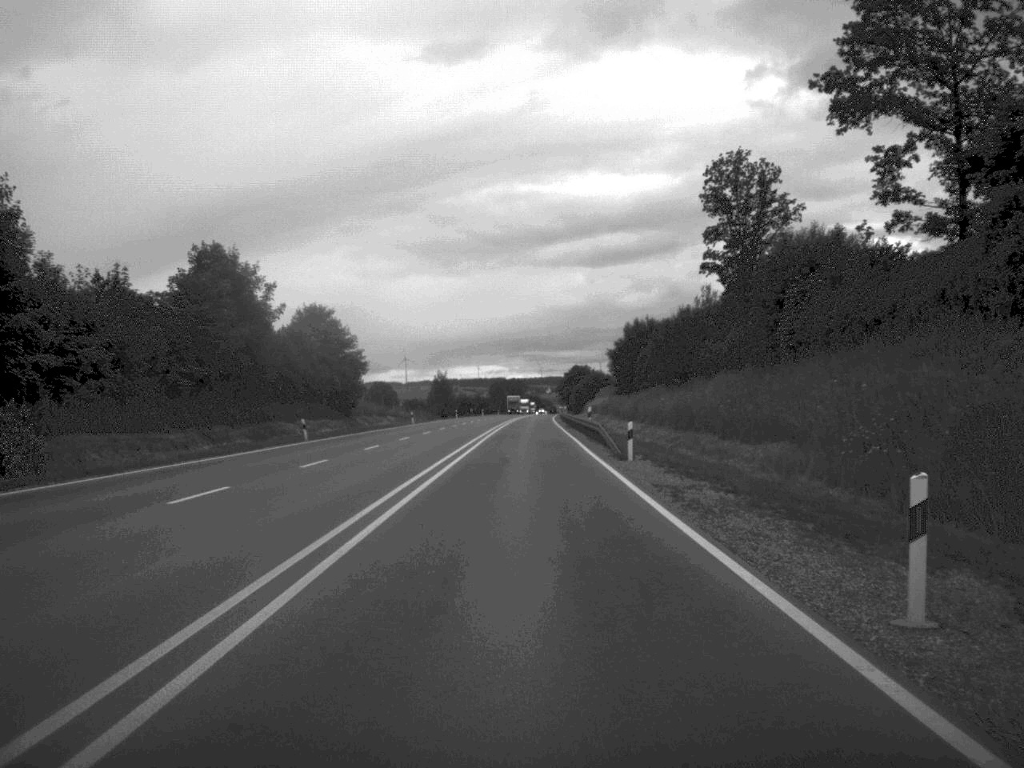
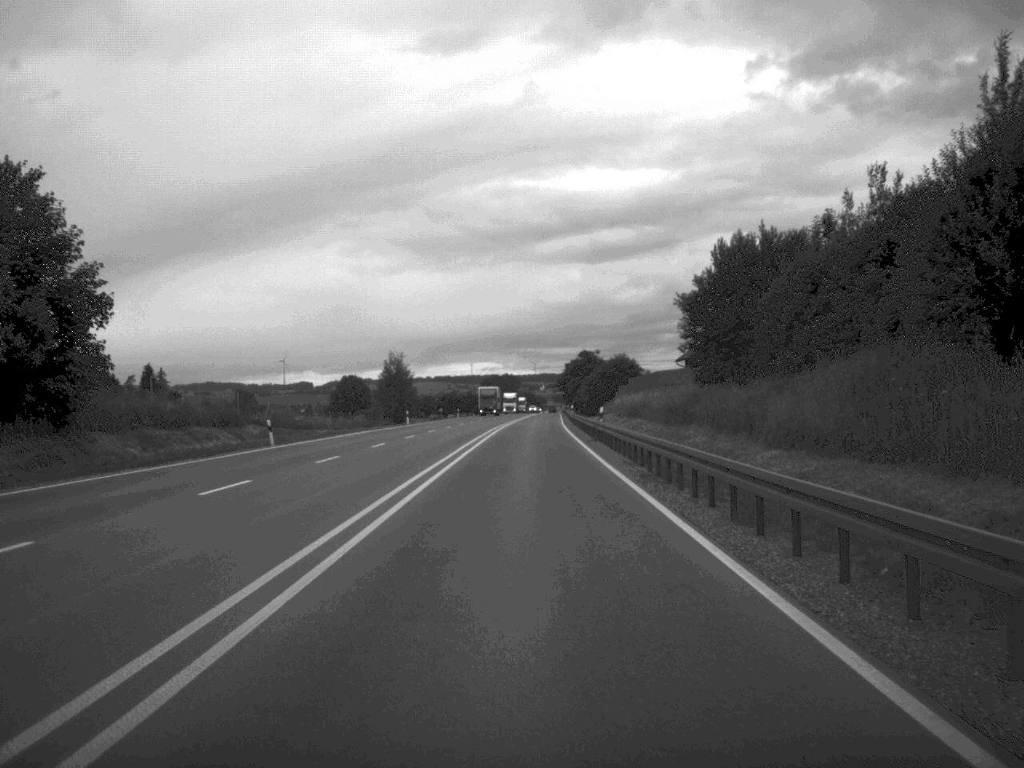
(0.0, +57.5) m; 0°
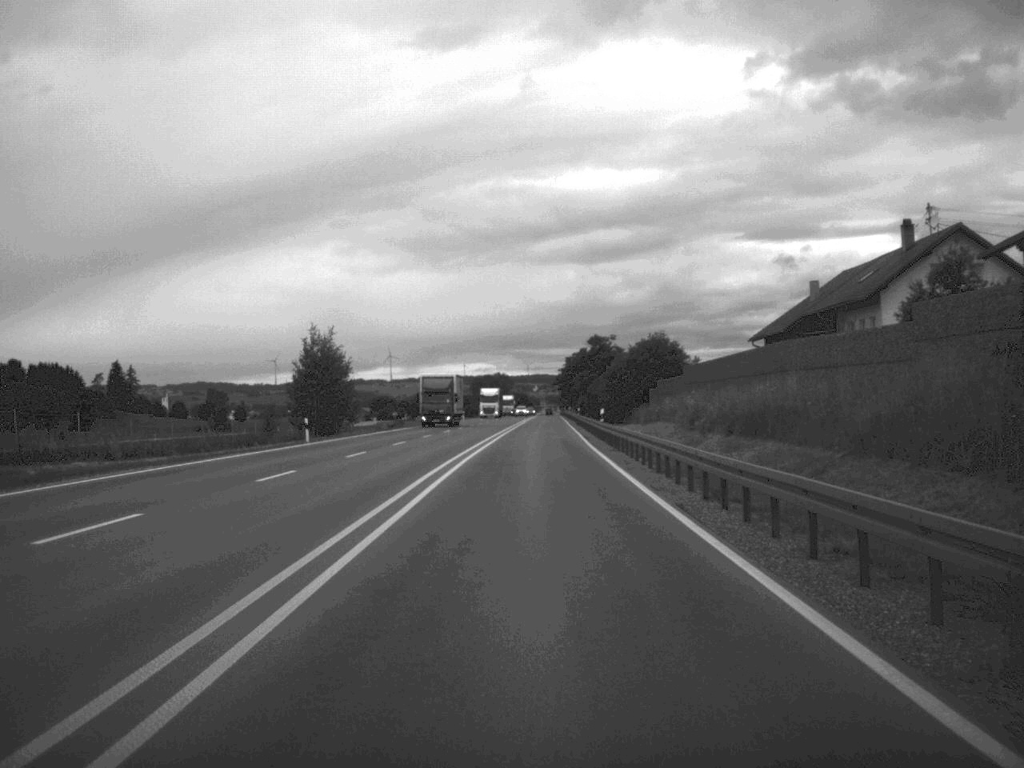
(-0.1, +43.5) m; 0°
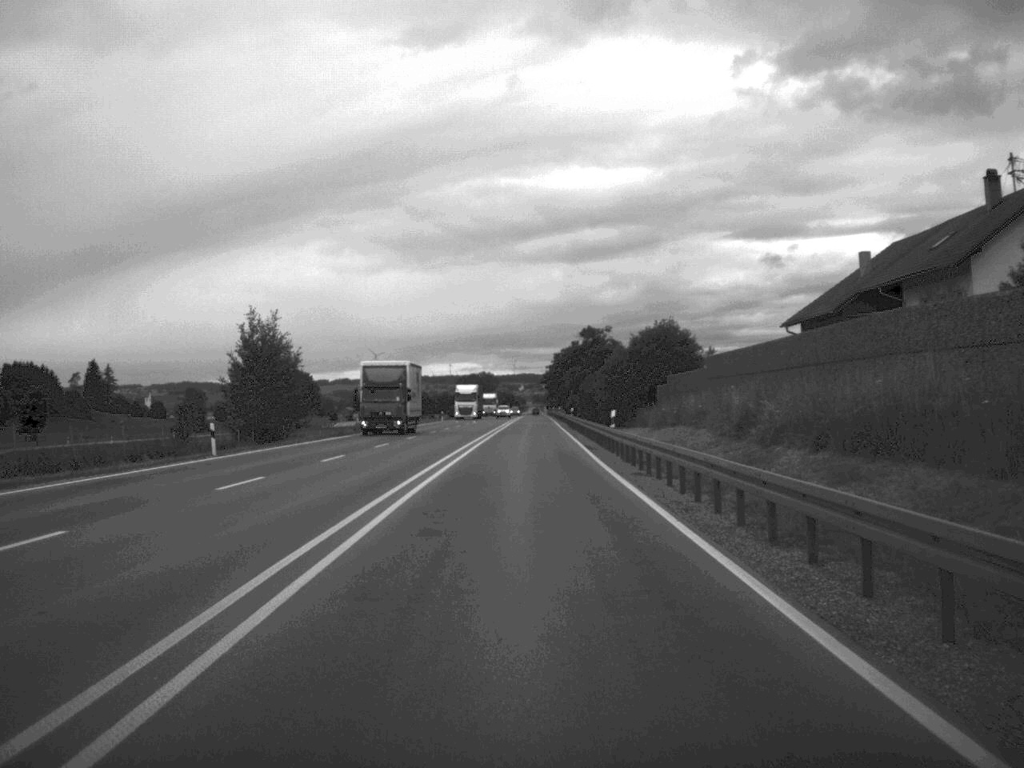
(+0.1, +14.5) m; +1°
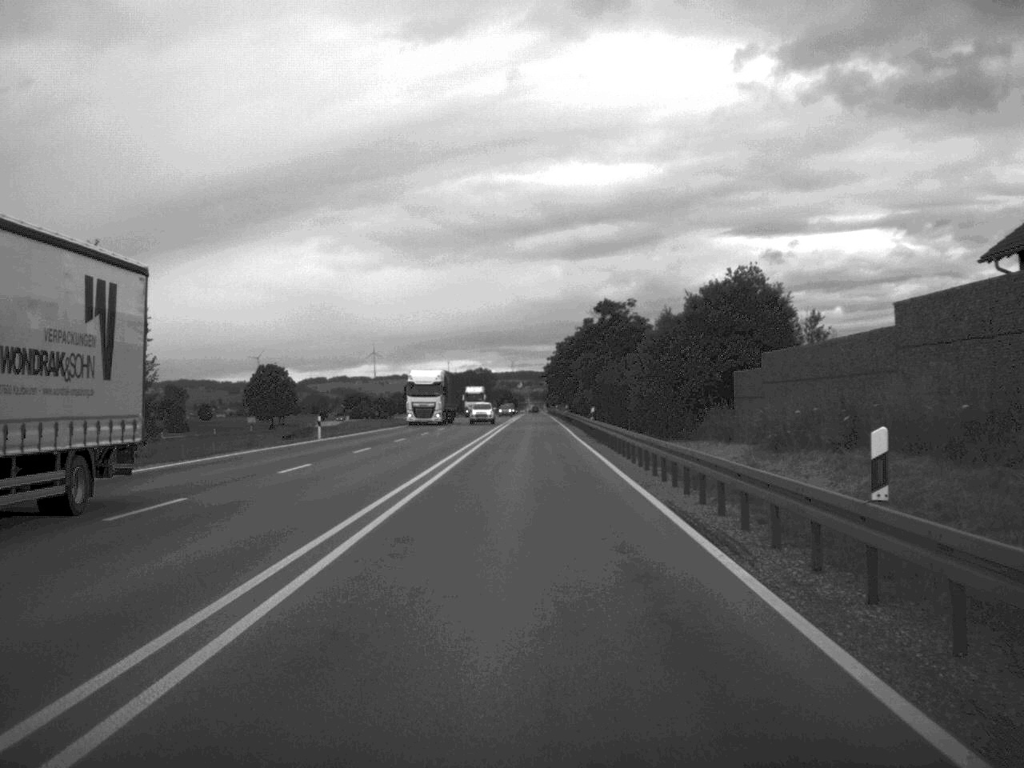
(0.0, +30.1) m; 0°
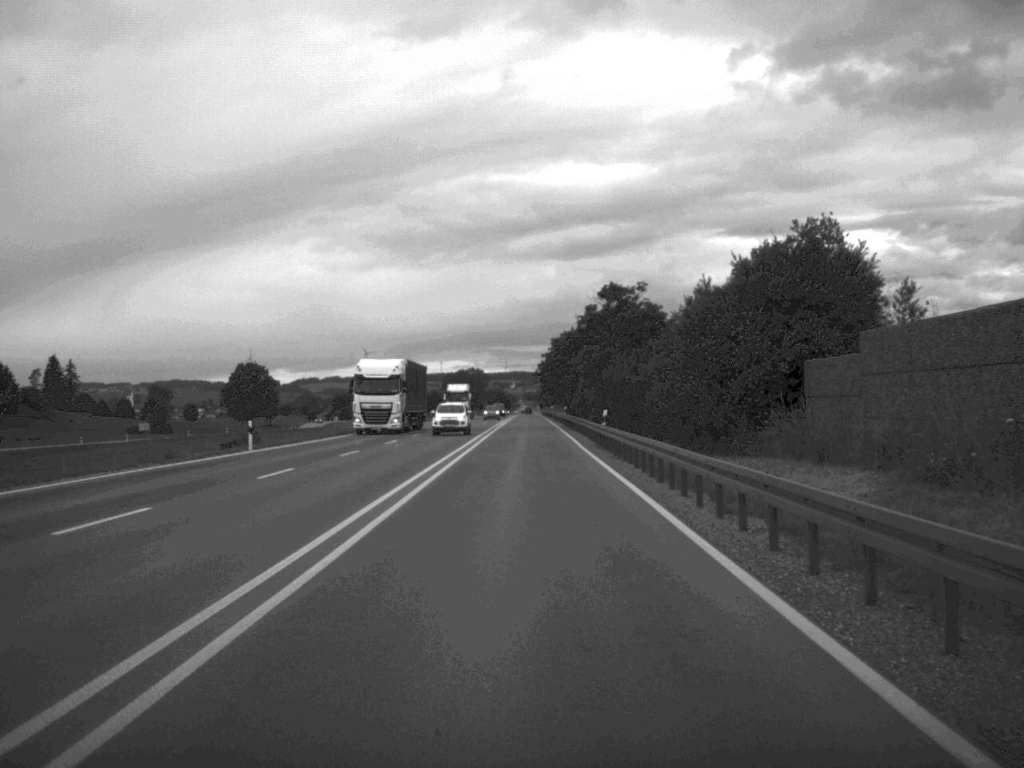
(0.0, +13.7) m; 0°
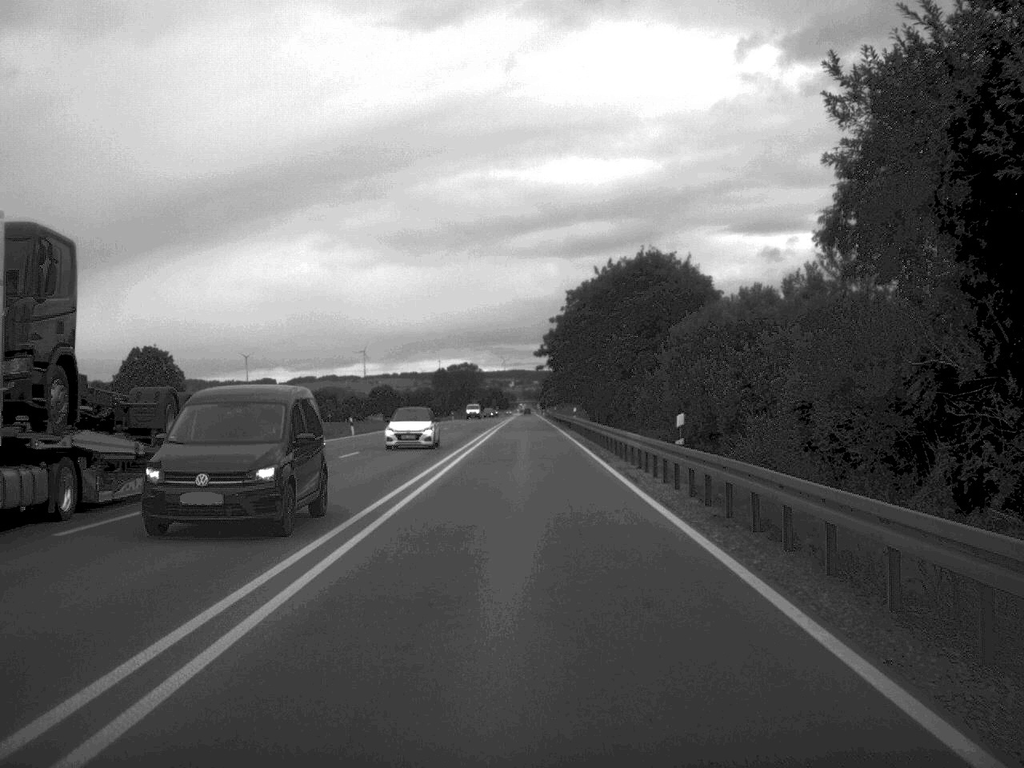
(-0.1, +71.4) m; 0°
